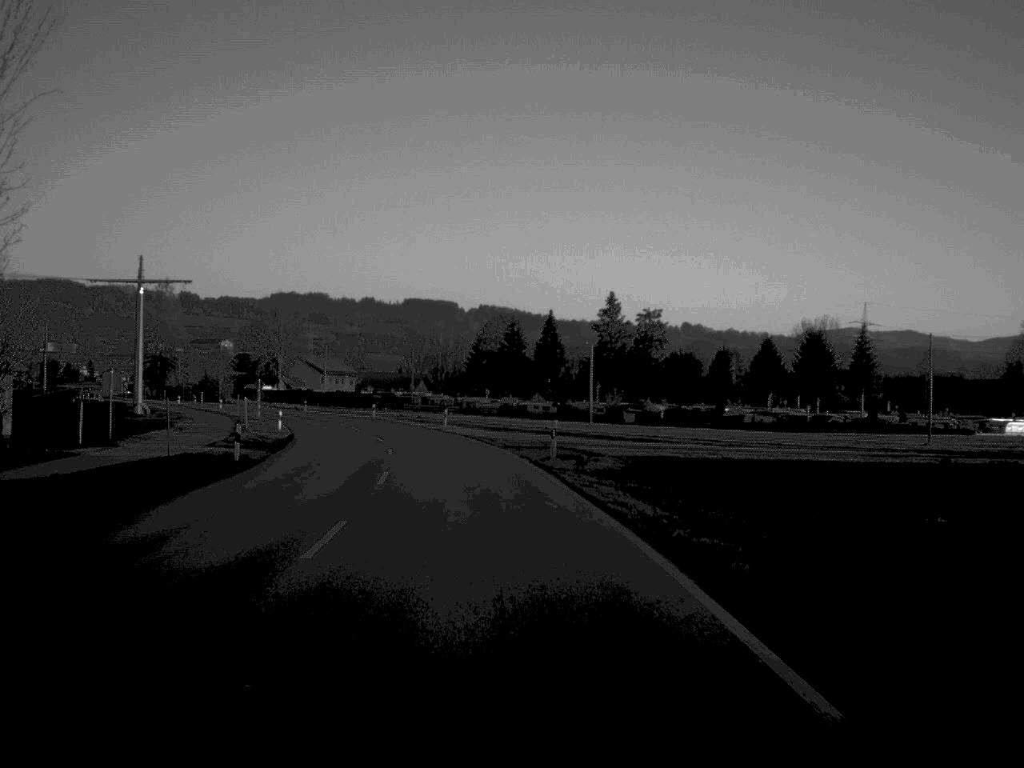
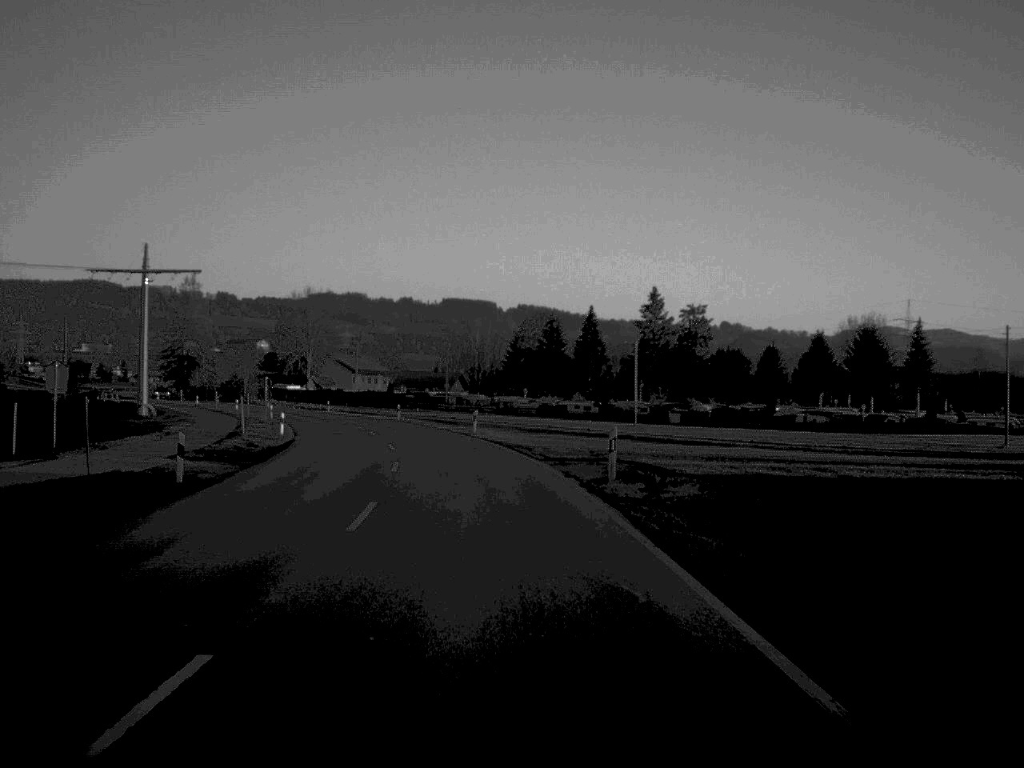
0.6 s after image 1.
(-0.1, +9.0) m; -2°
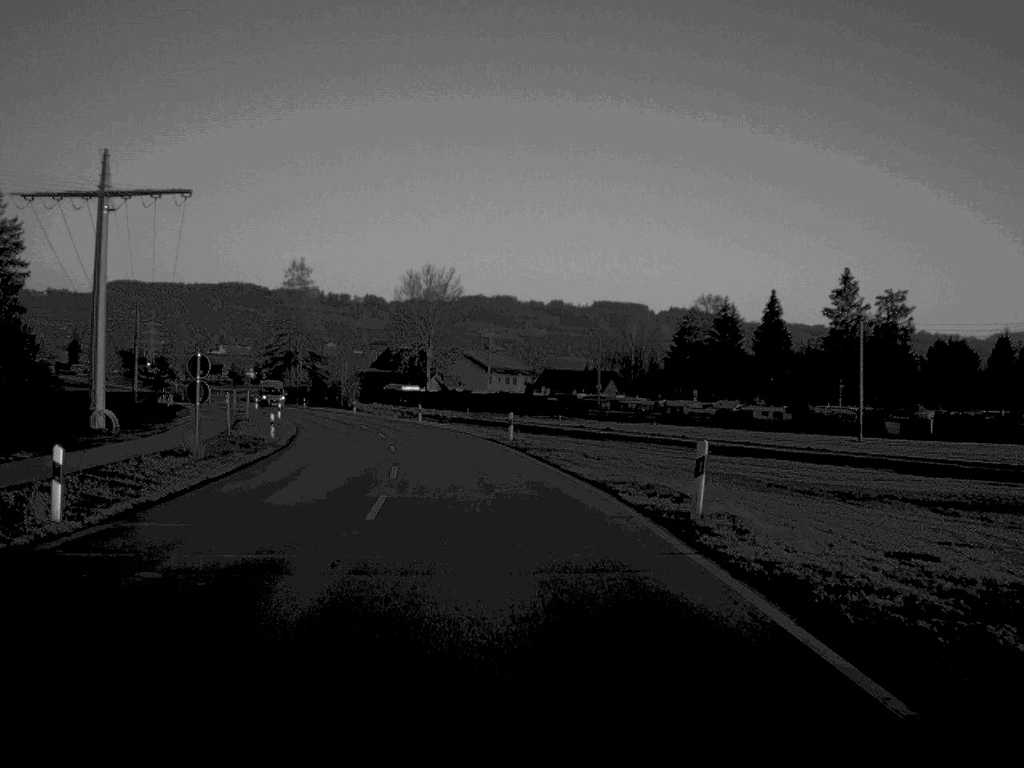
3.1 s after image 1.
(-2.3, +38.7) m; -7°
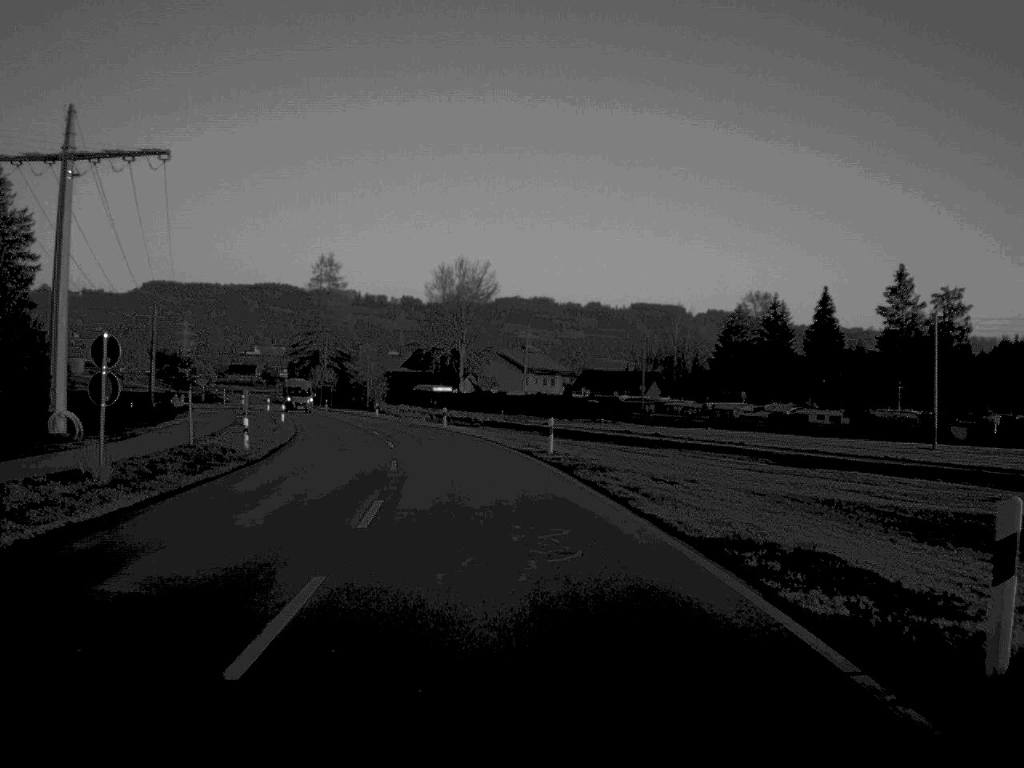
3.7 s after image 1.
(-0.1, +9.7) m; -2°
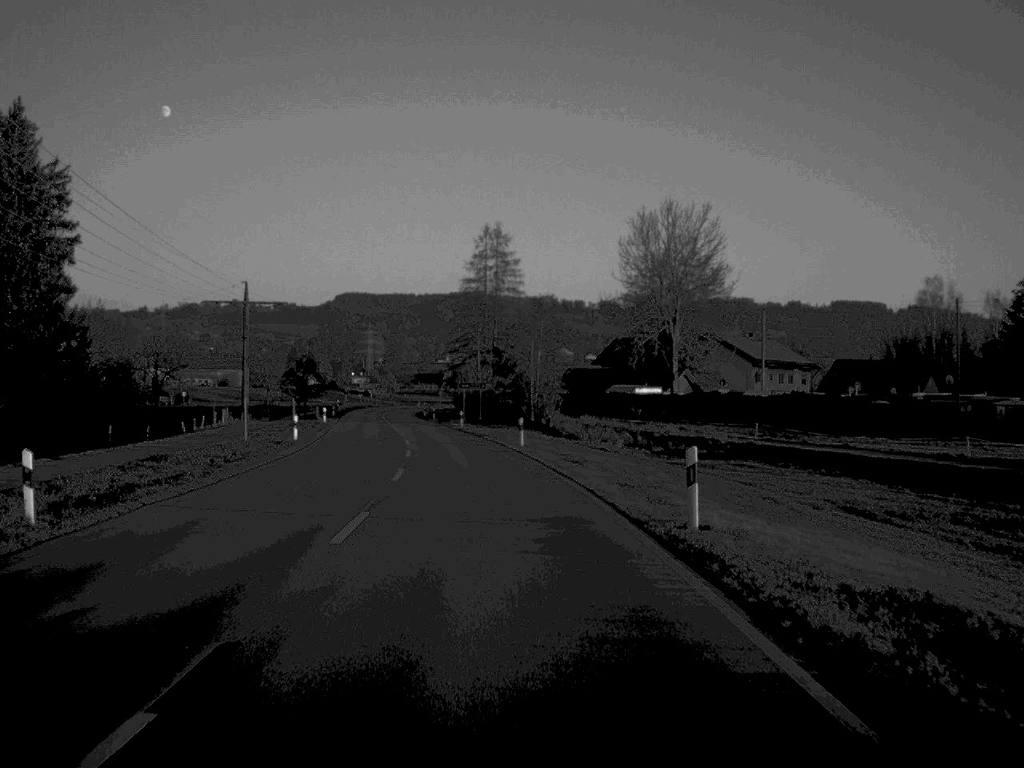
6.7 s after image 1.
(-3.5, +49.2) m; -9°
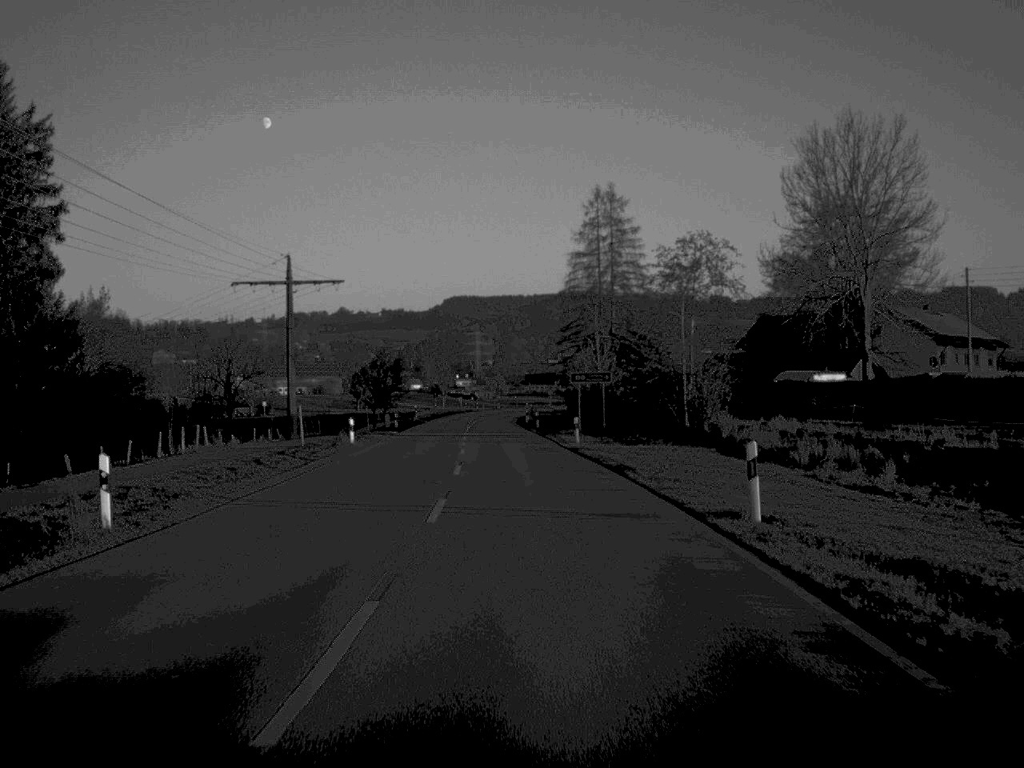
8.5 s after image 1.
(-1.5, +30.4) m; -5°
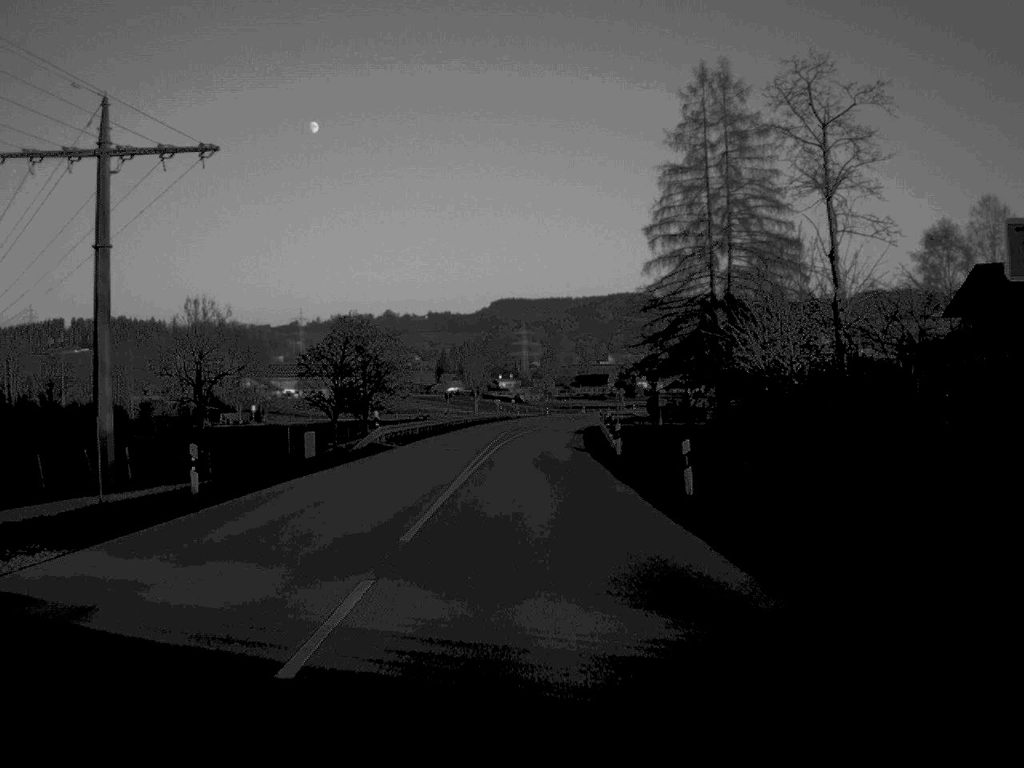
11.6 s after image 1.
(-1.2, +53.7) m; -2°
